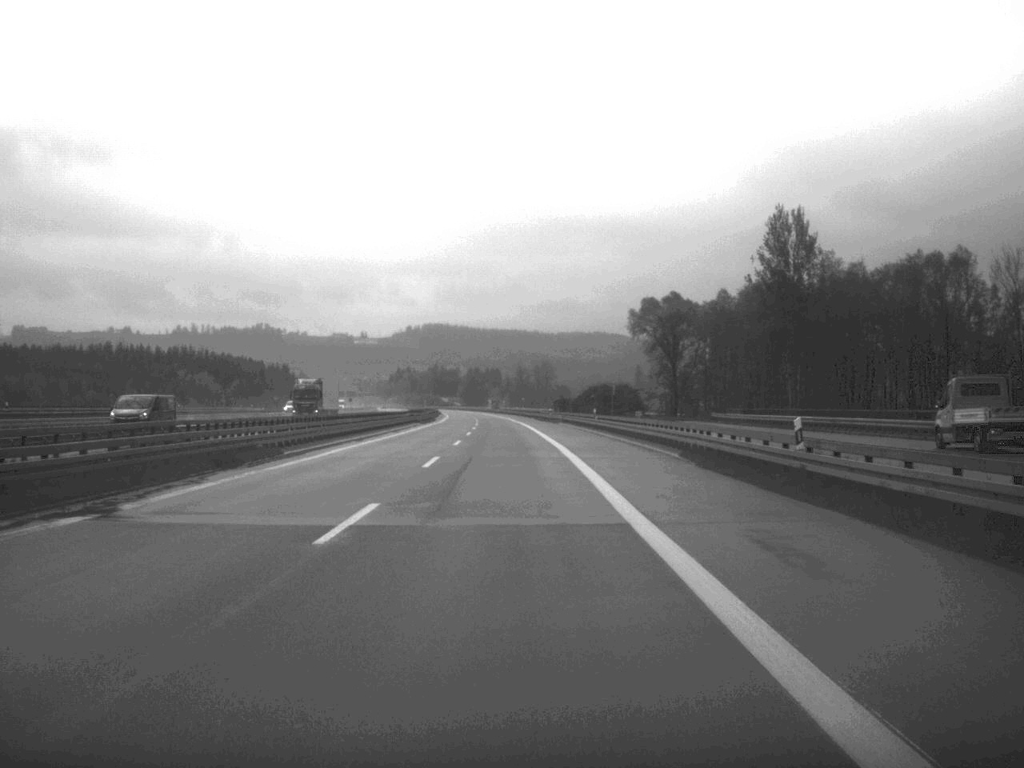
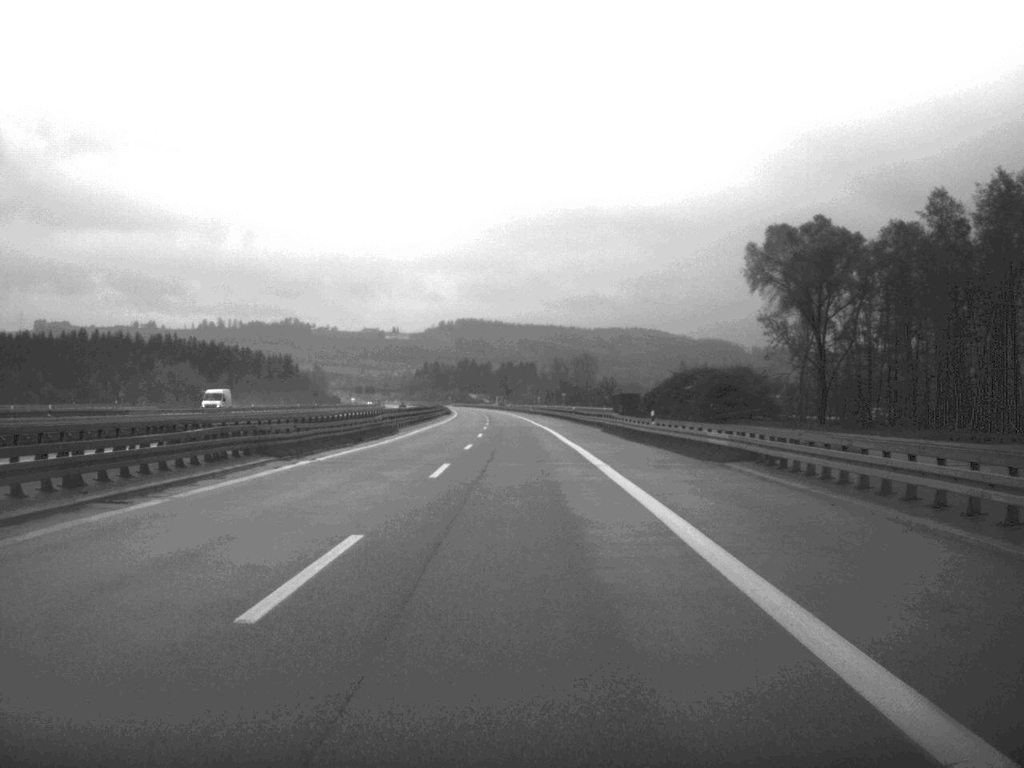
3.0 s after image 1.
(-1.3, +76.0) m; -2°
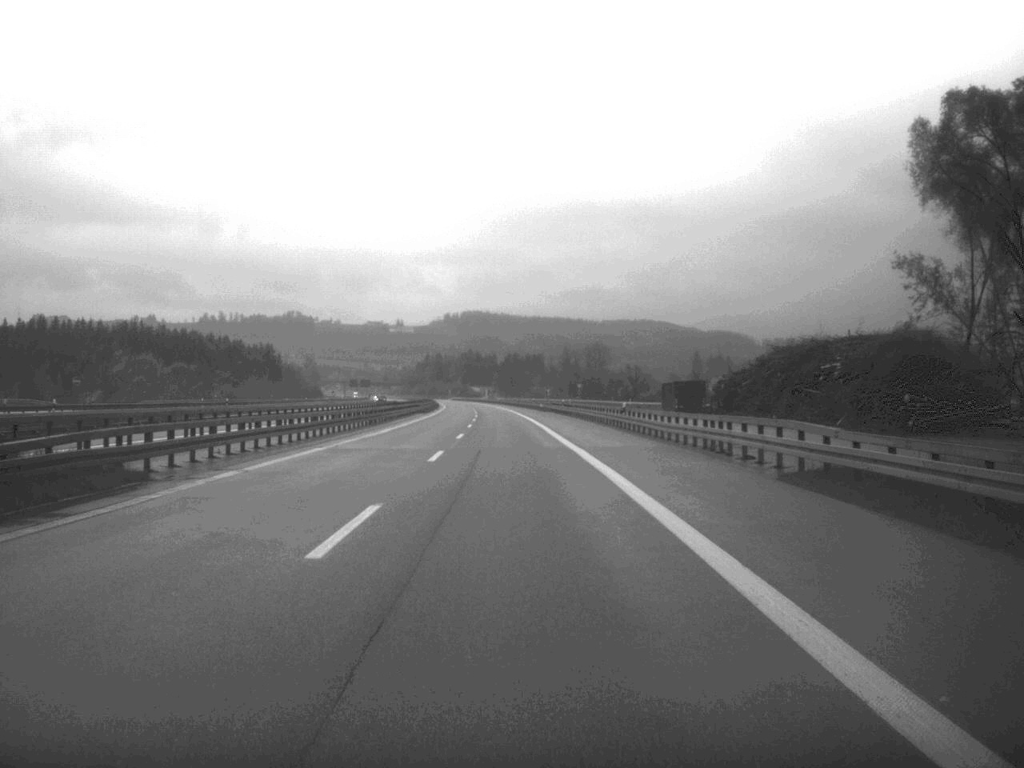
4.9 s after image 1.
(-0.2, +49.4) m; 0°
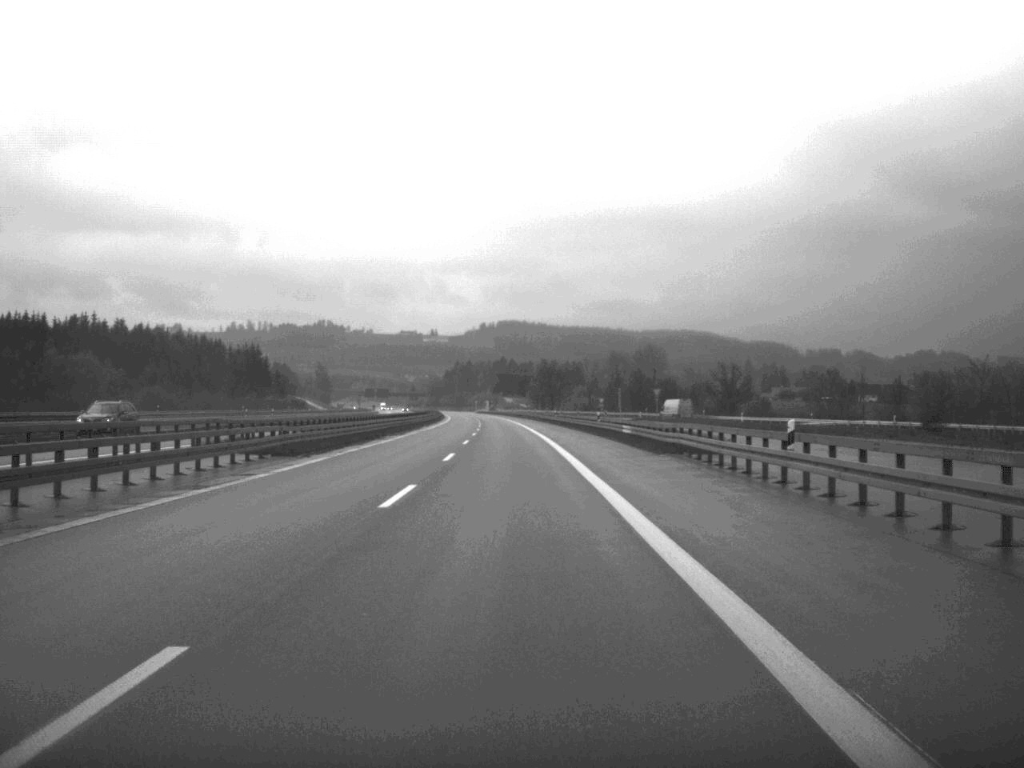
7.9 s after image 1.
(-1.2, +82.1) m; -2°
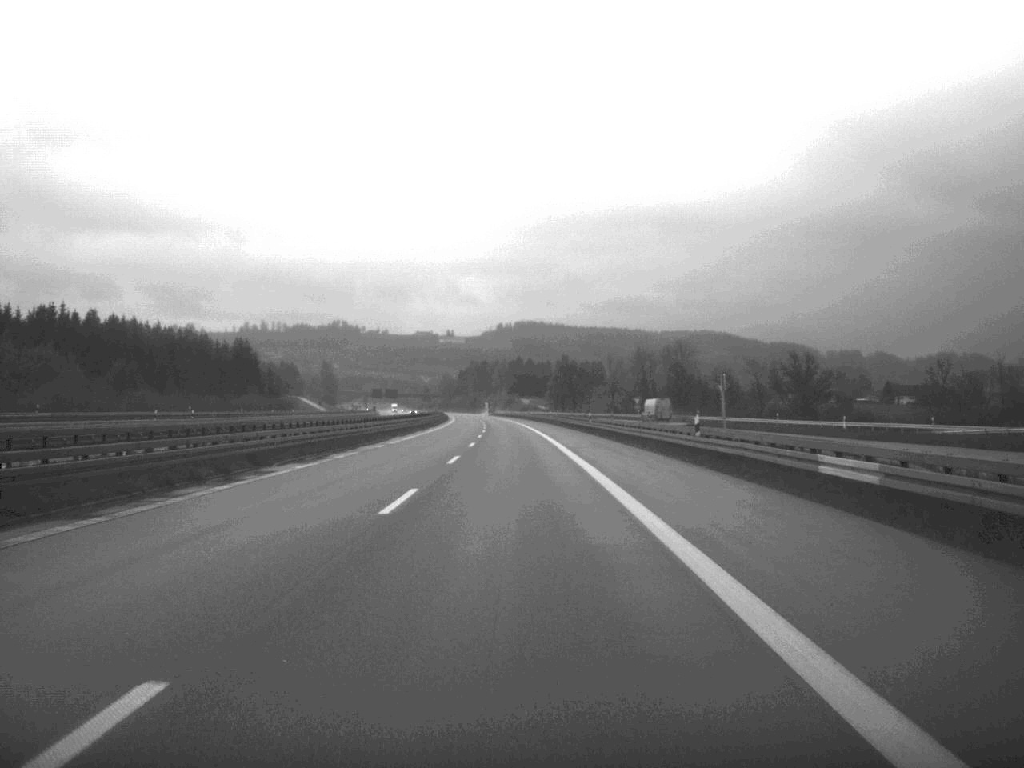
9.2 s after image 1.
(-0.3, +36.9) m; -1°
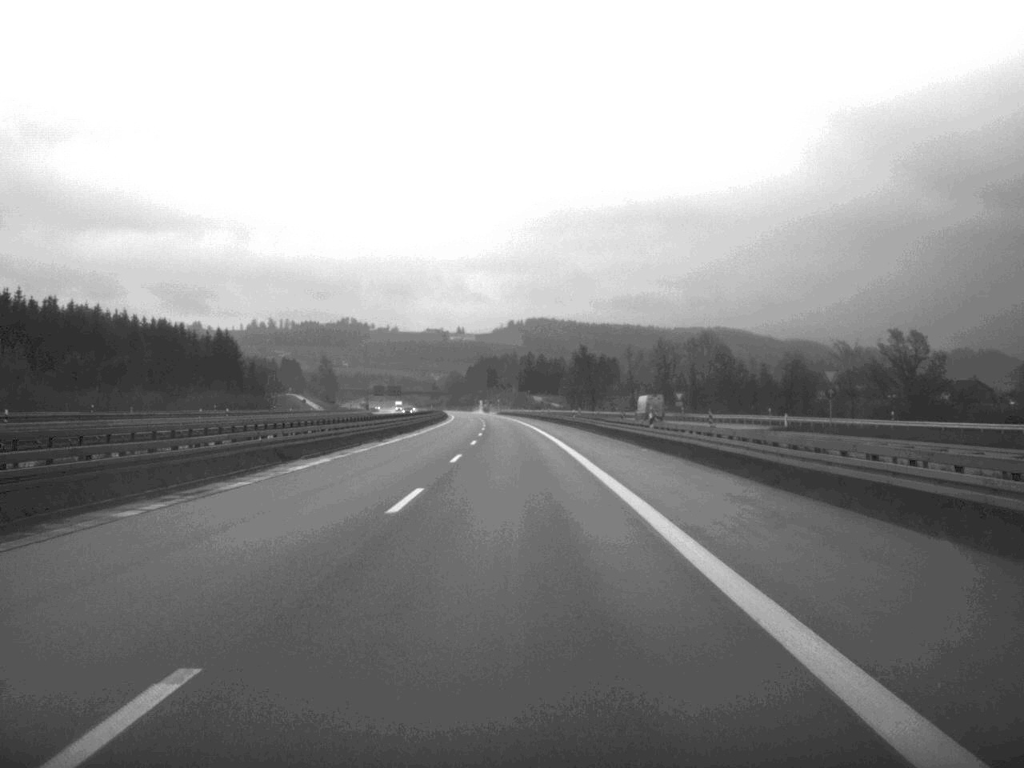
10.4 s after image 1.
(-0.2, +35.6) m; -1°
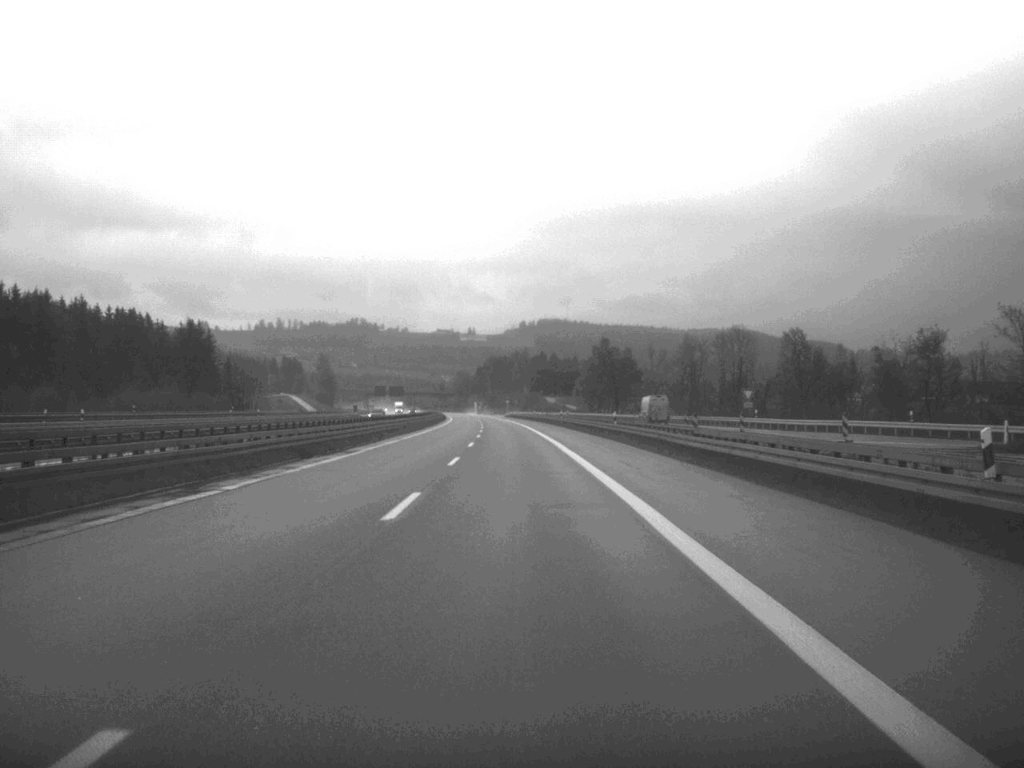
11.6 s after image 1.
(-0.2, +36.8) m; -1°
